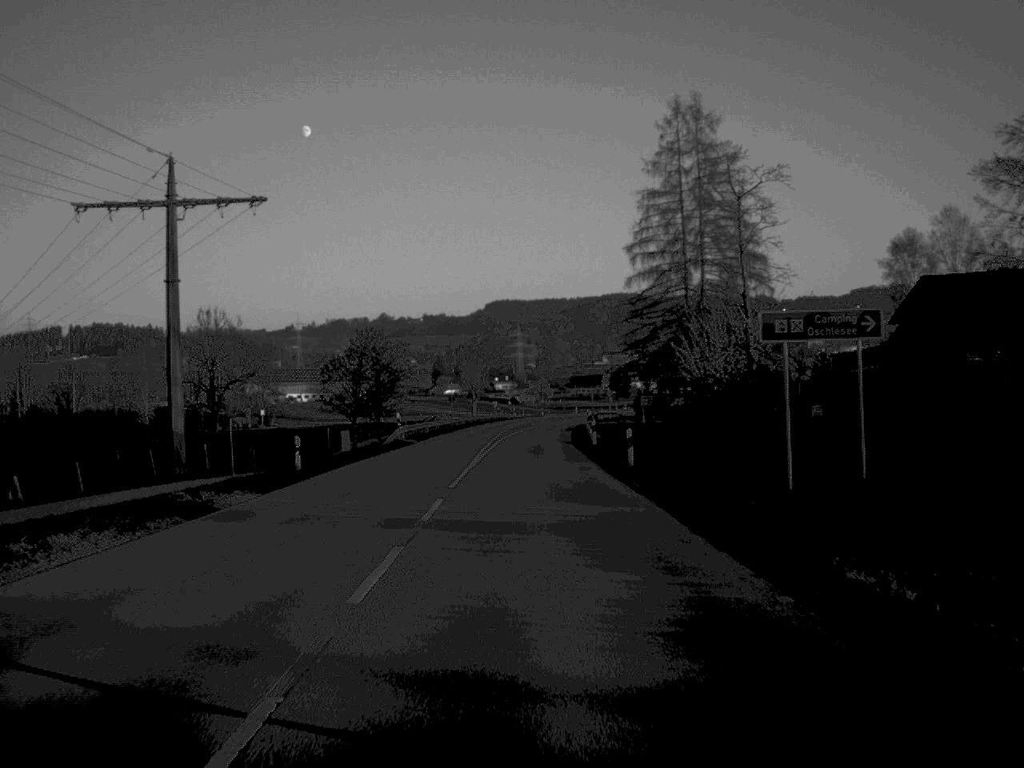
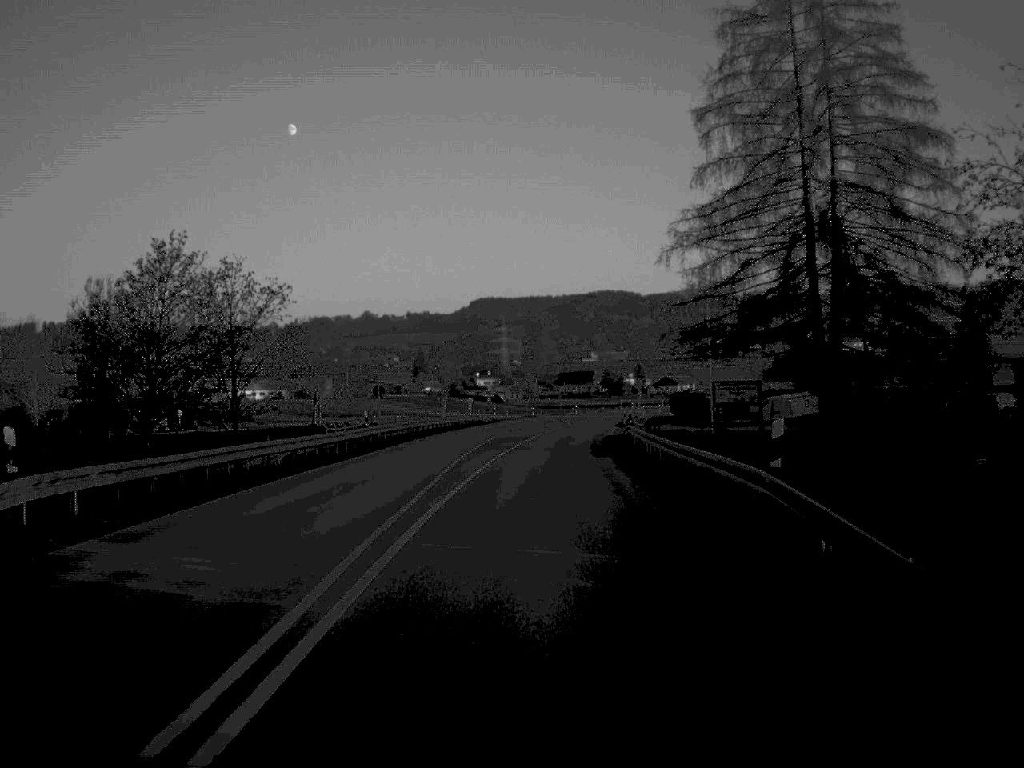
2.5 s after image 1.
(0.0, +45.7) m; +1°
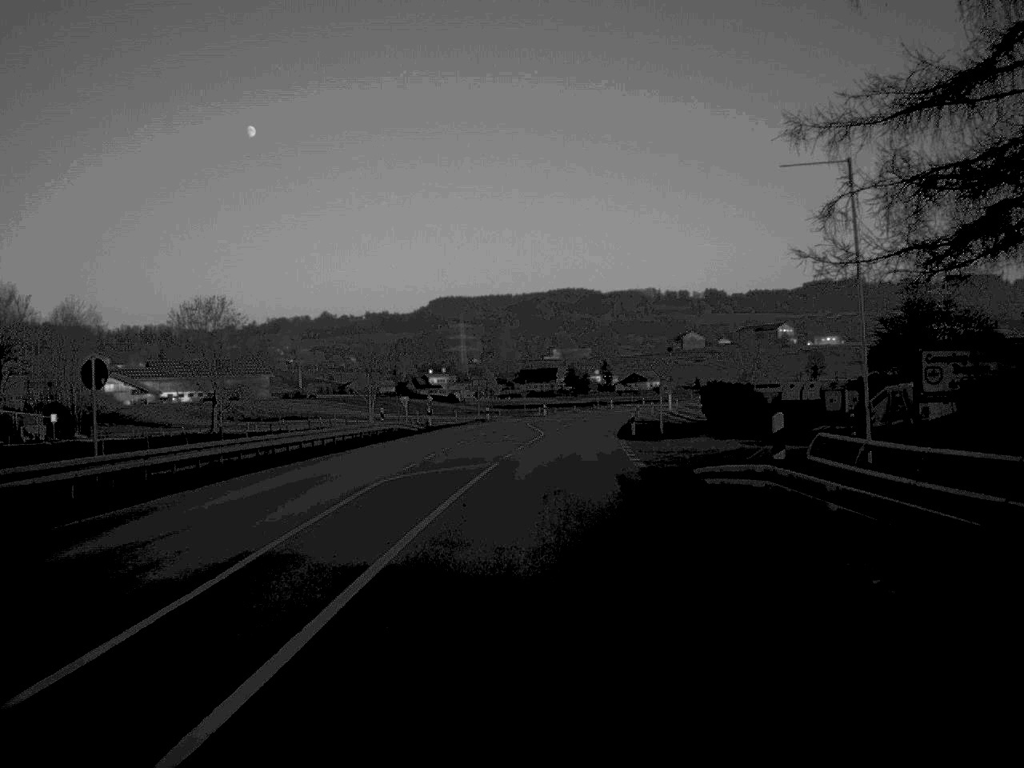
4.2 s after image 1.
(+0.5, +35.0) m; +2°
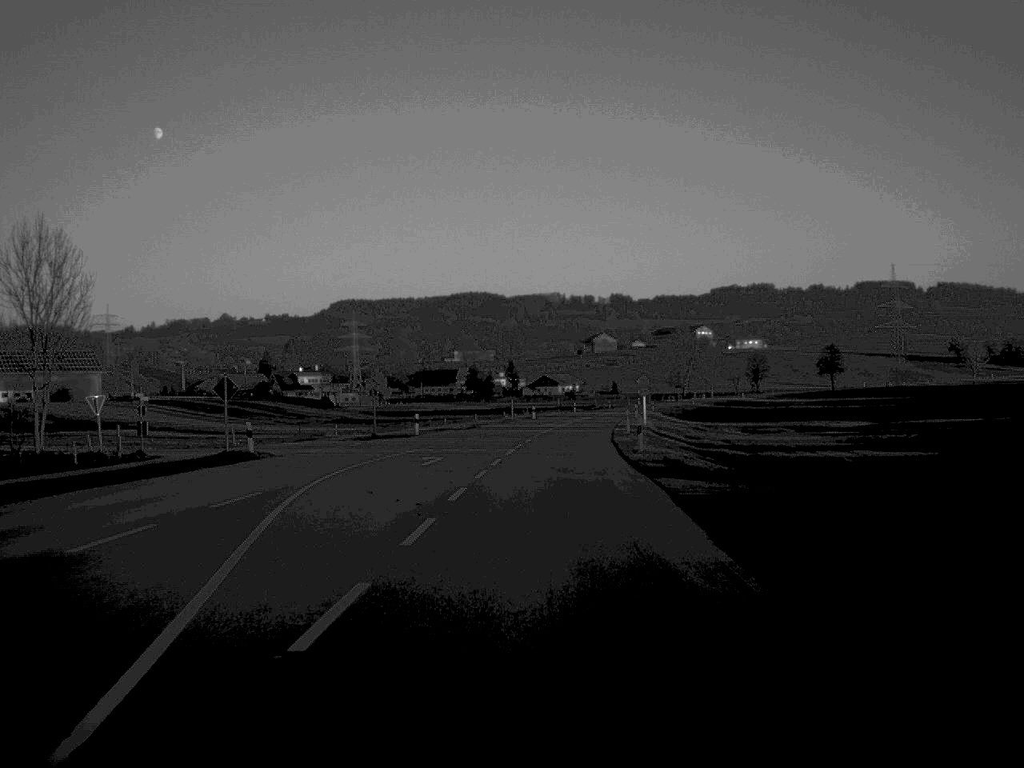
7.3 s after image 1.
(+2.2, +59.7) m; +4°
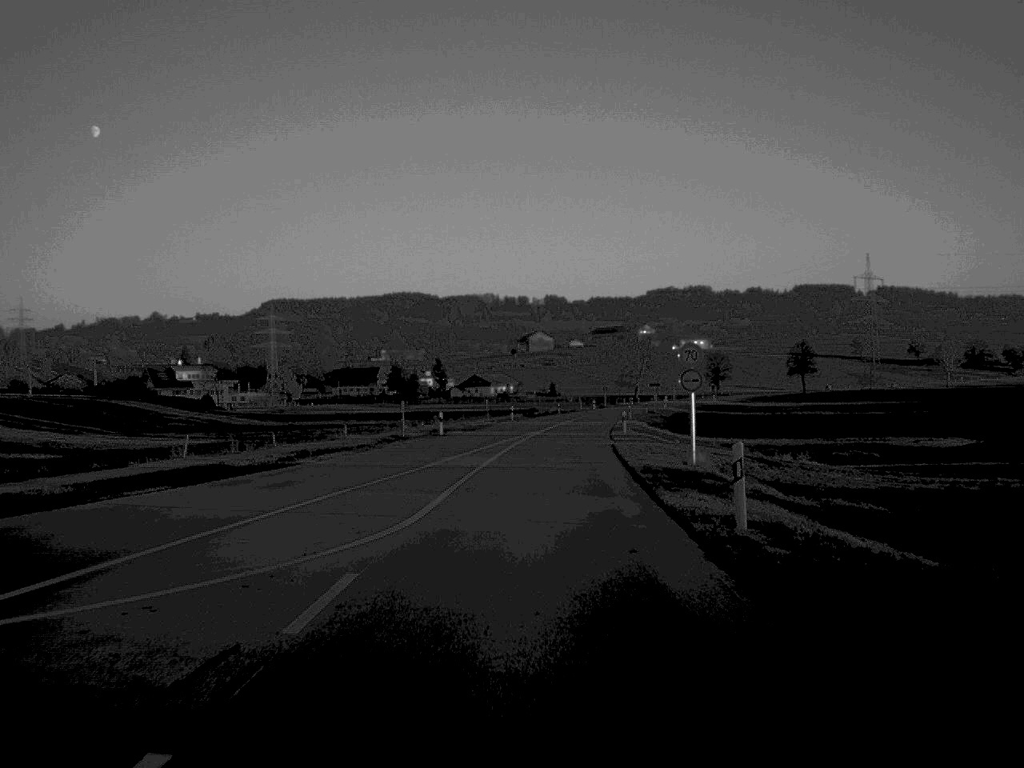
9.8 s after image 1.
(+1.3, +46.2) m; +3°
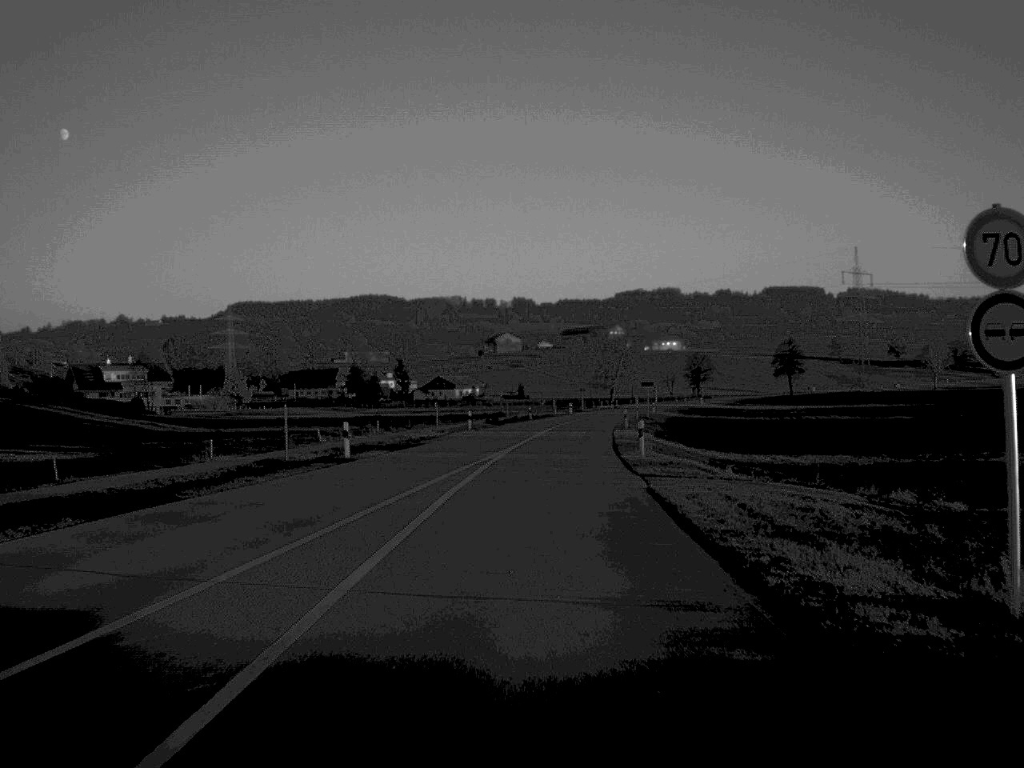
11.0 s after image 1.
(+0.3, +22.4) m; +1°
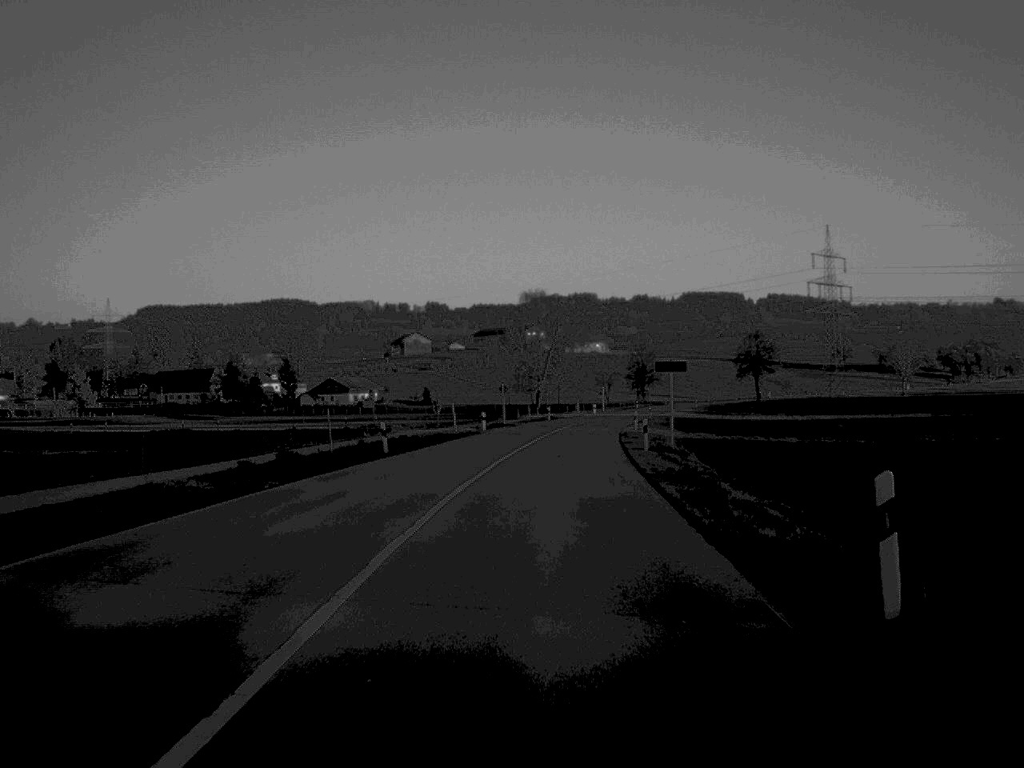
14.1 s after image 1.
(+1.9, +58.8) m; +4°
